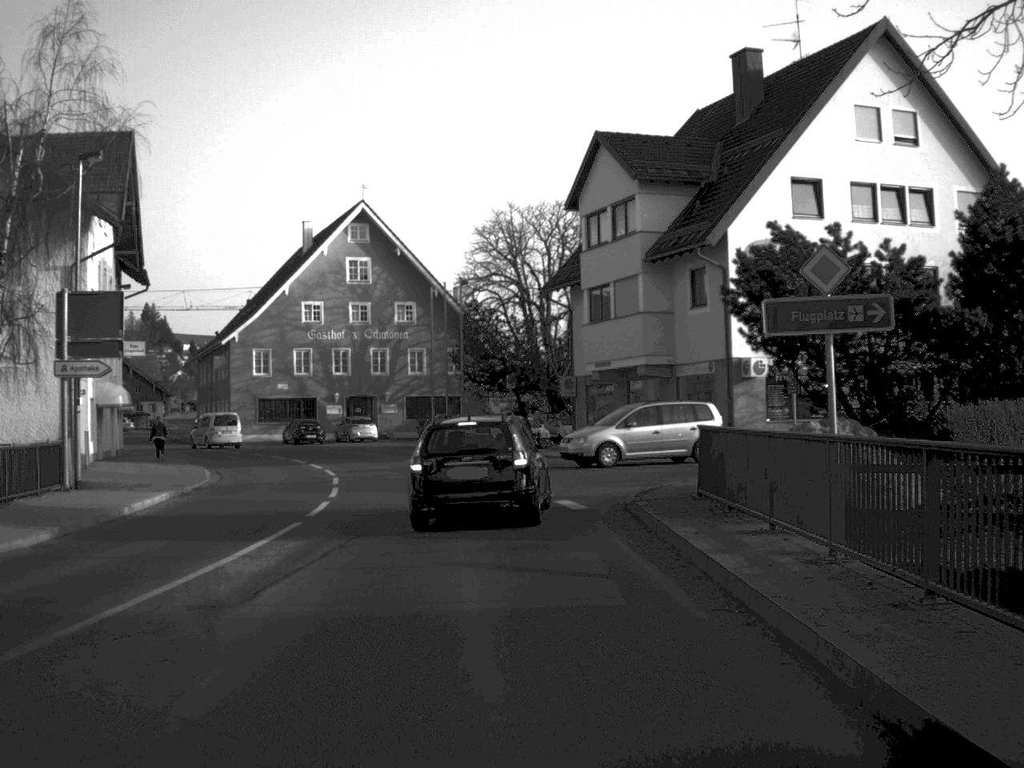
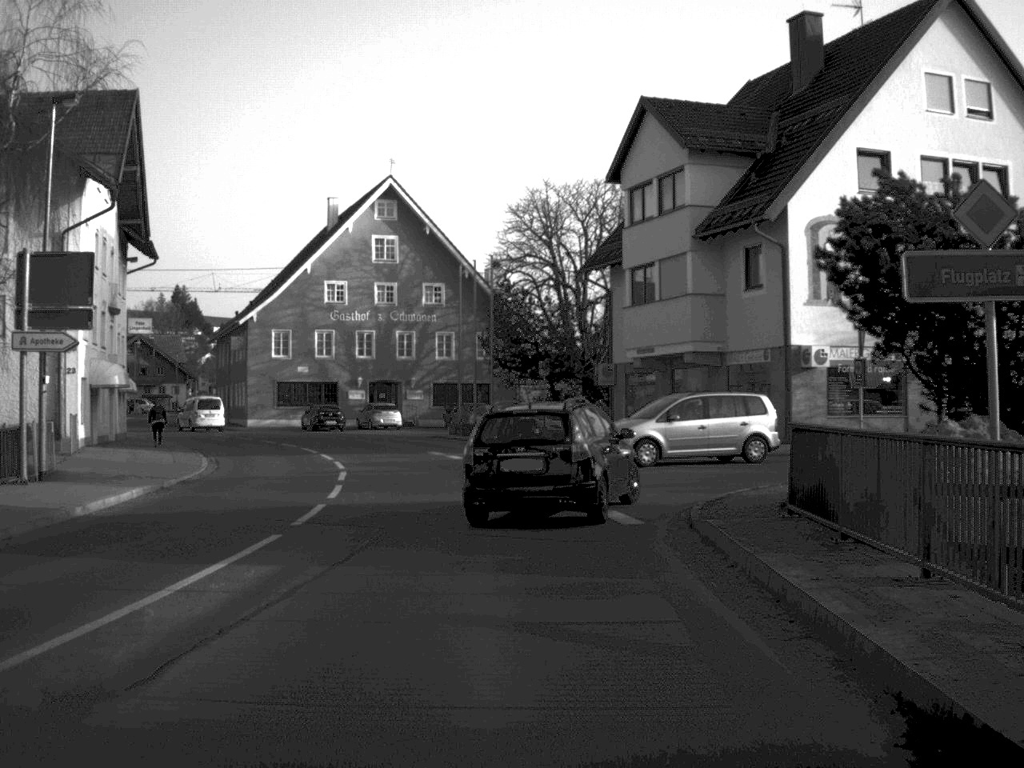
(0.0, +4.1) m; -1°
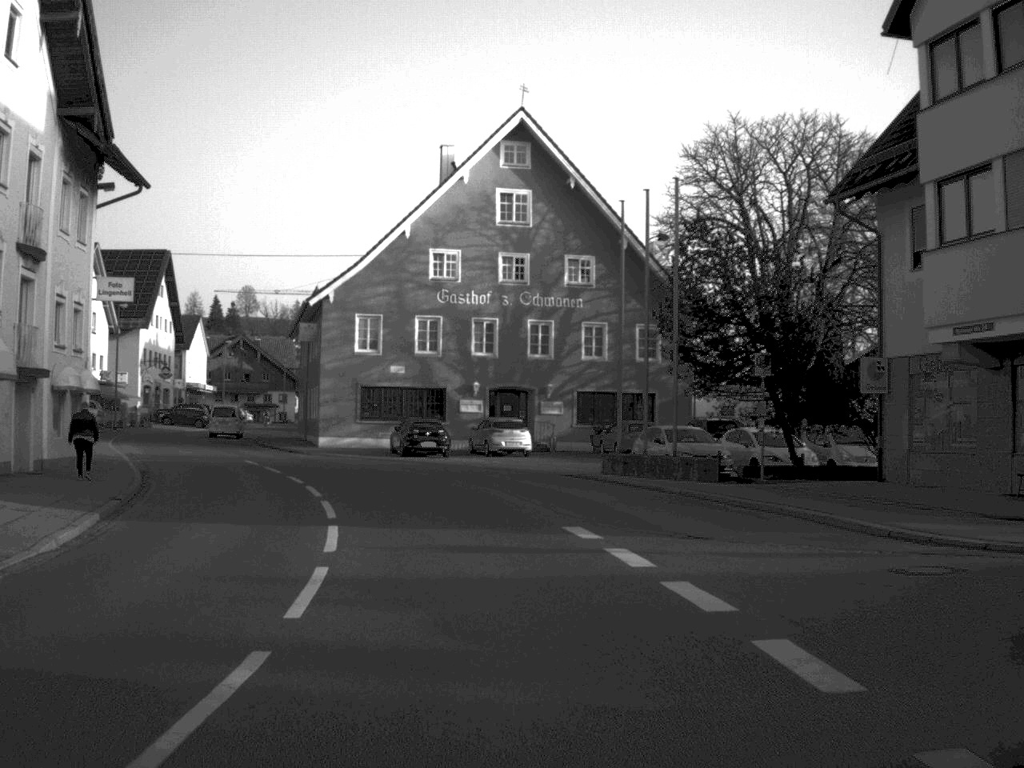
(-1.3, +20.5) m; -6°
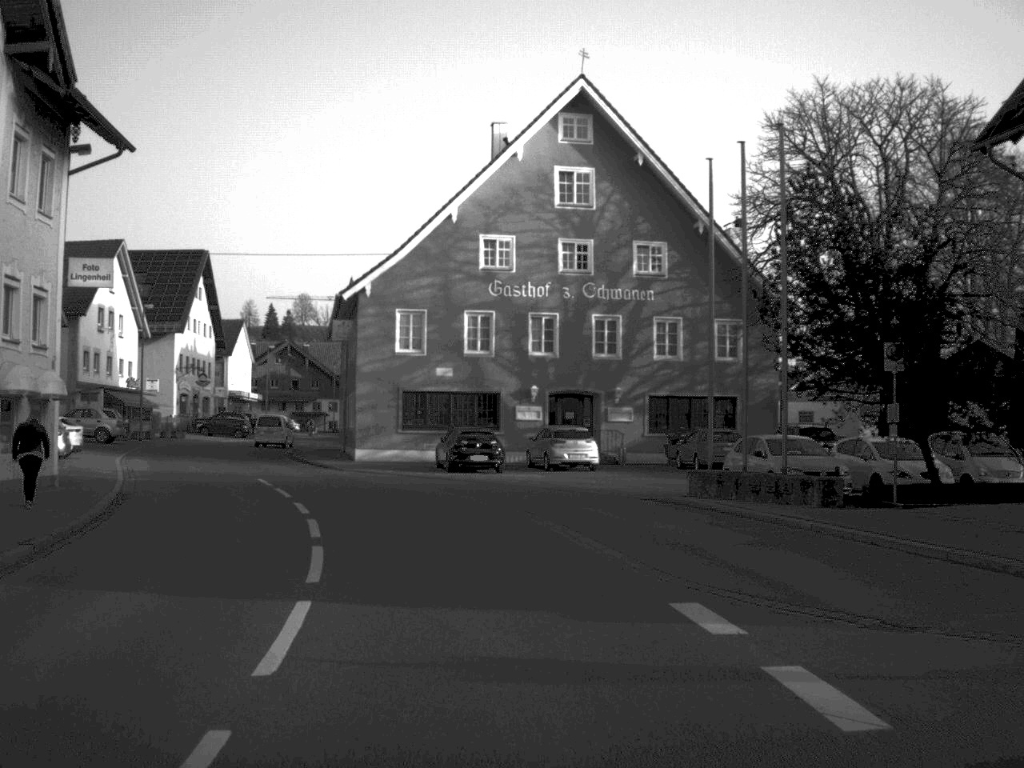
(-0.1, +6.6) m; -3°
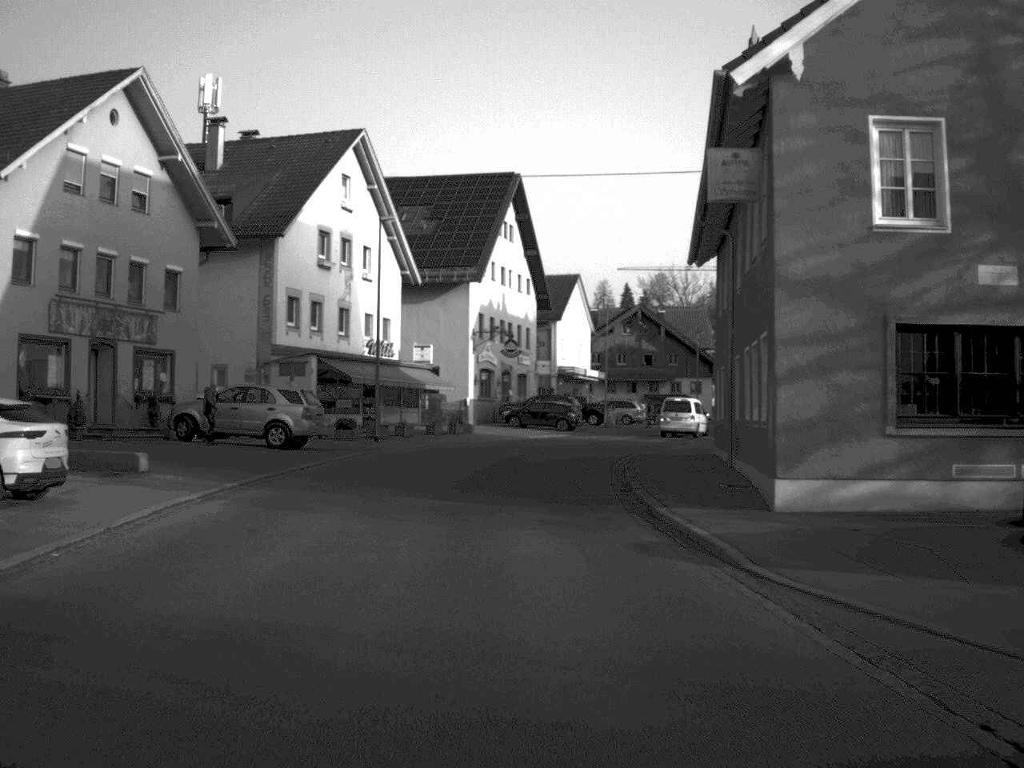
(-4.4, +29.0) m; -16°
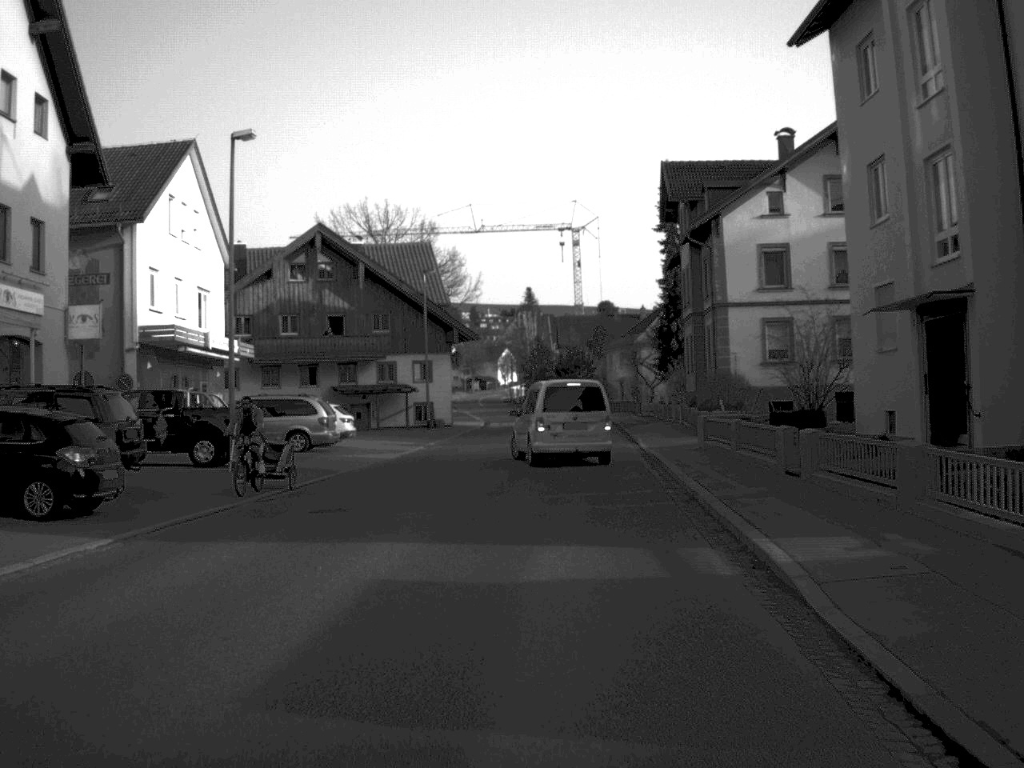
(+4.3, +48.9) m; +15°
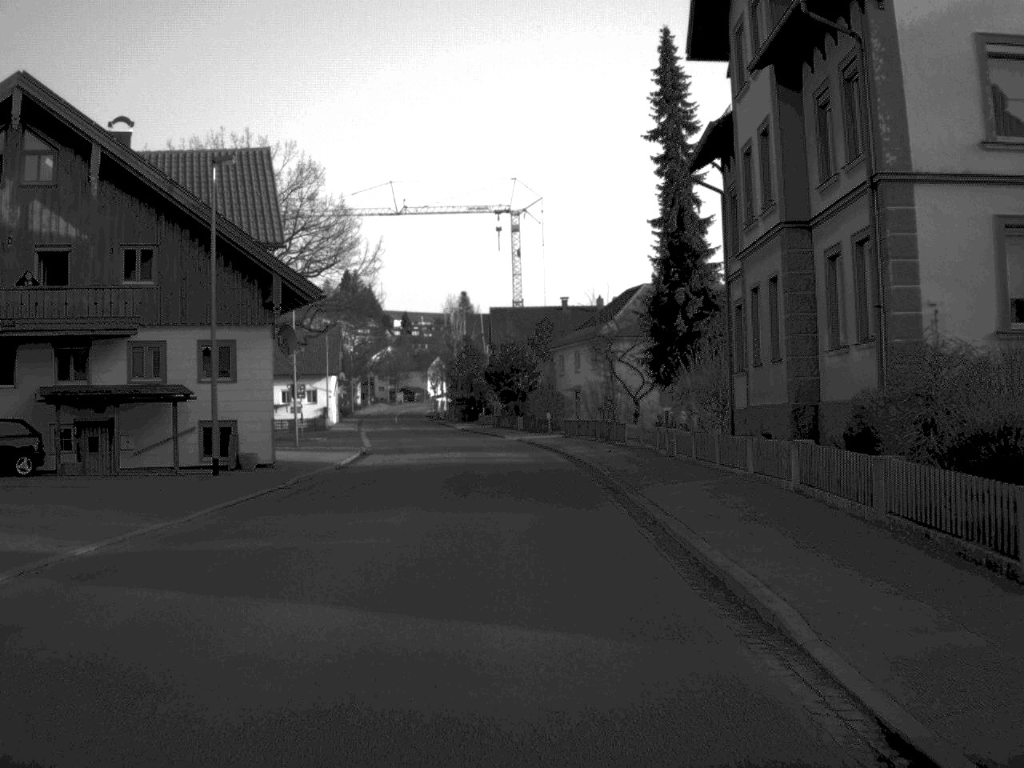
(+1.1, +30.9) m; +3°
